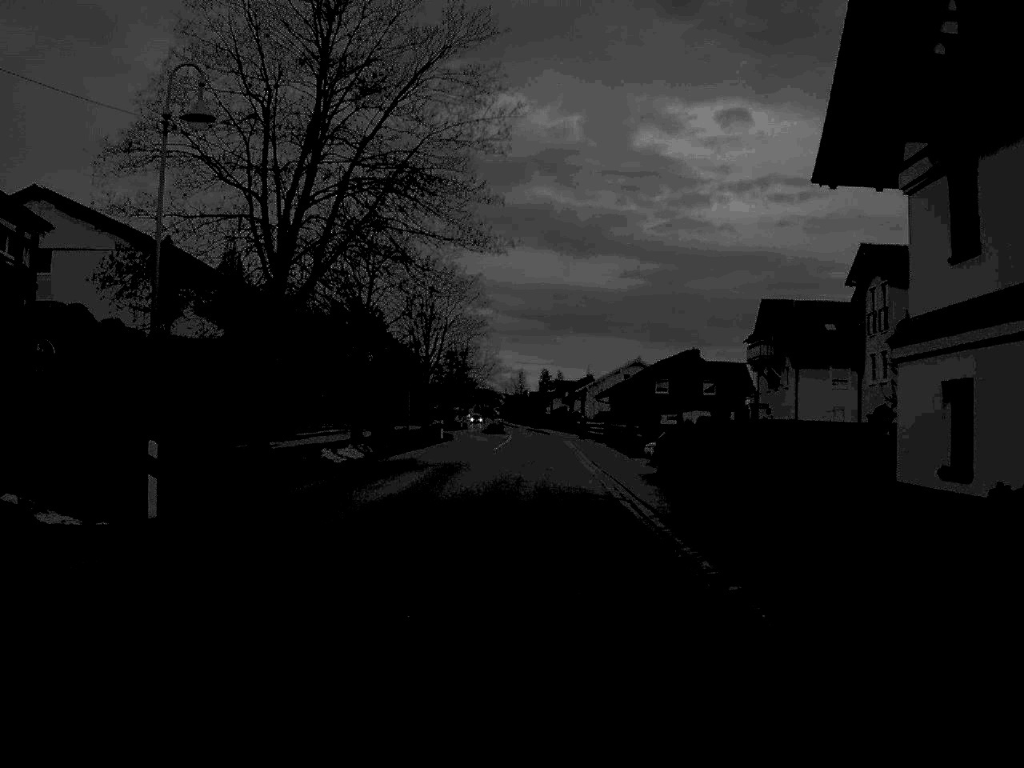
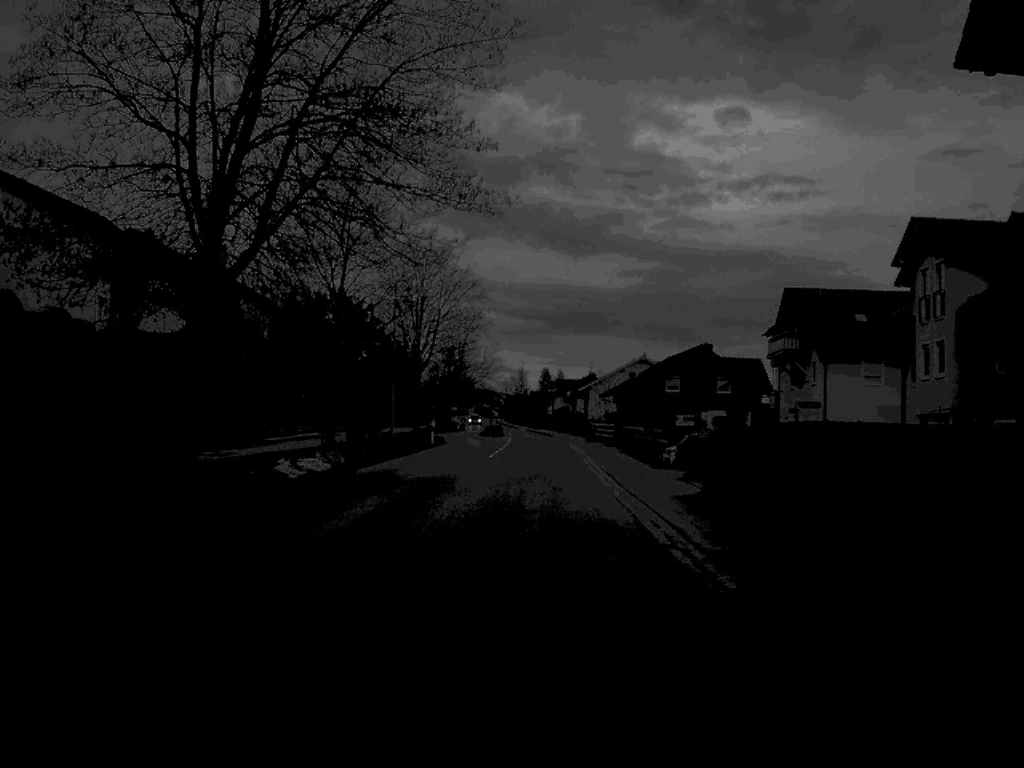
(0.0, +7.3) m; 0°
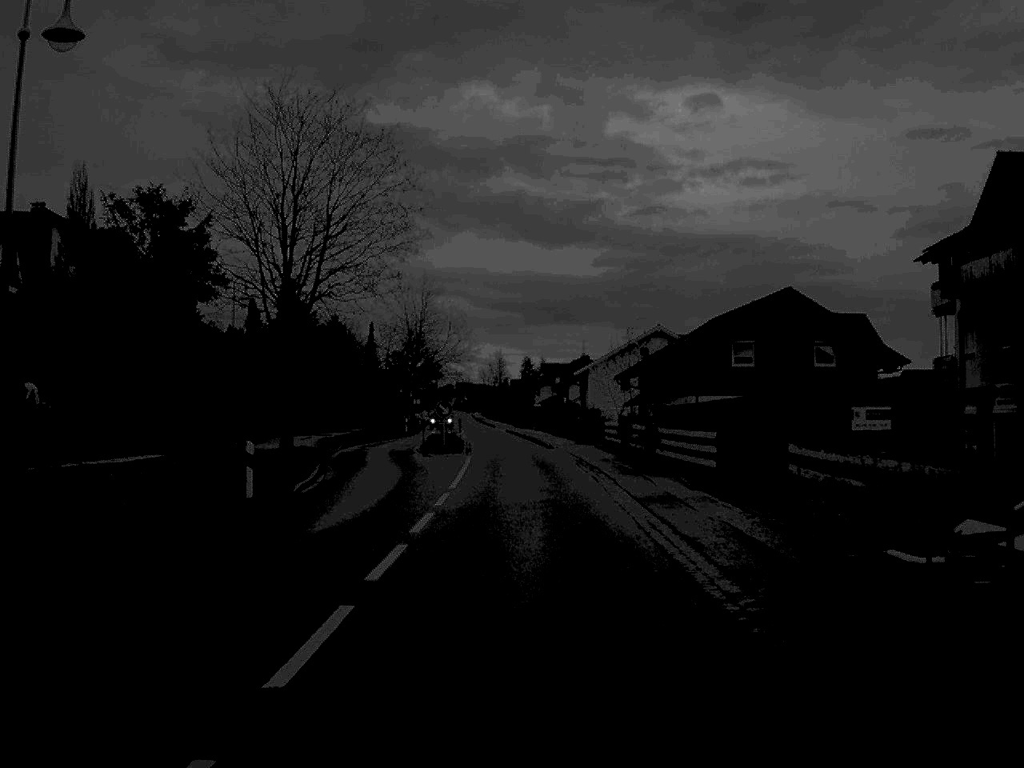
(+0.3, +37.7) m; +1°
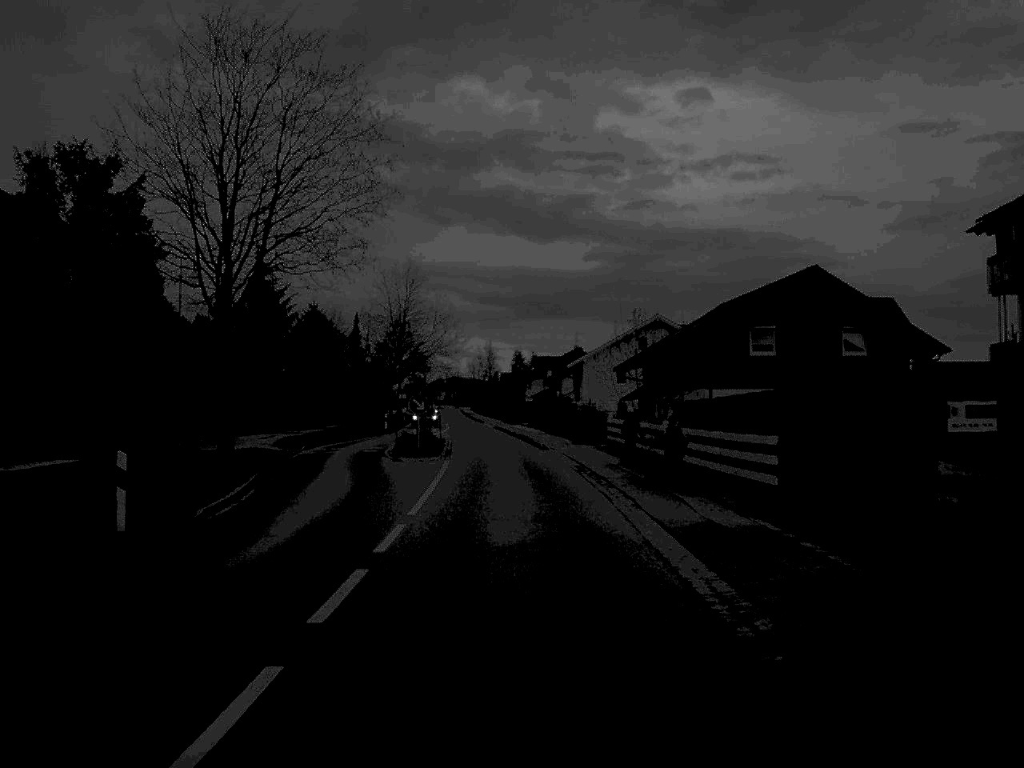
(0.0, +7.0) m; 0°
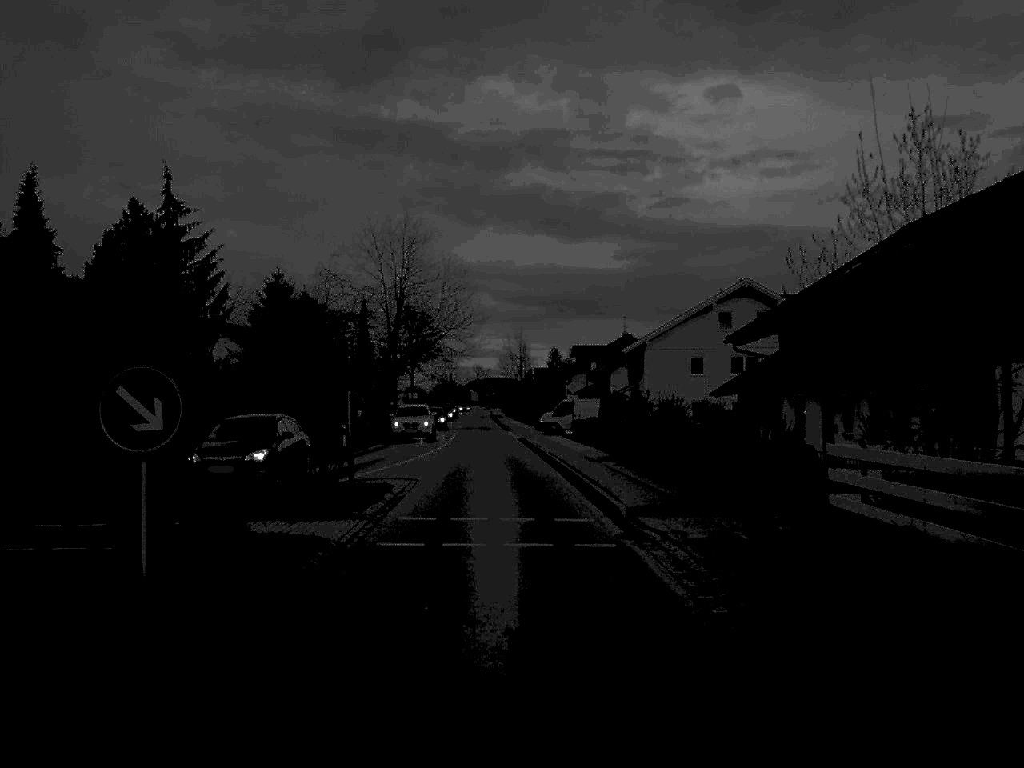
(-0.2, +29.4) m; -2°
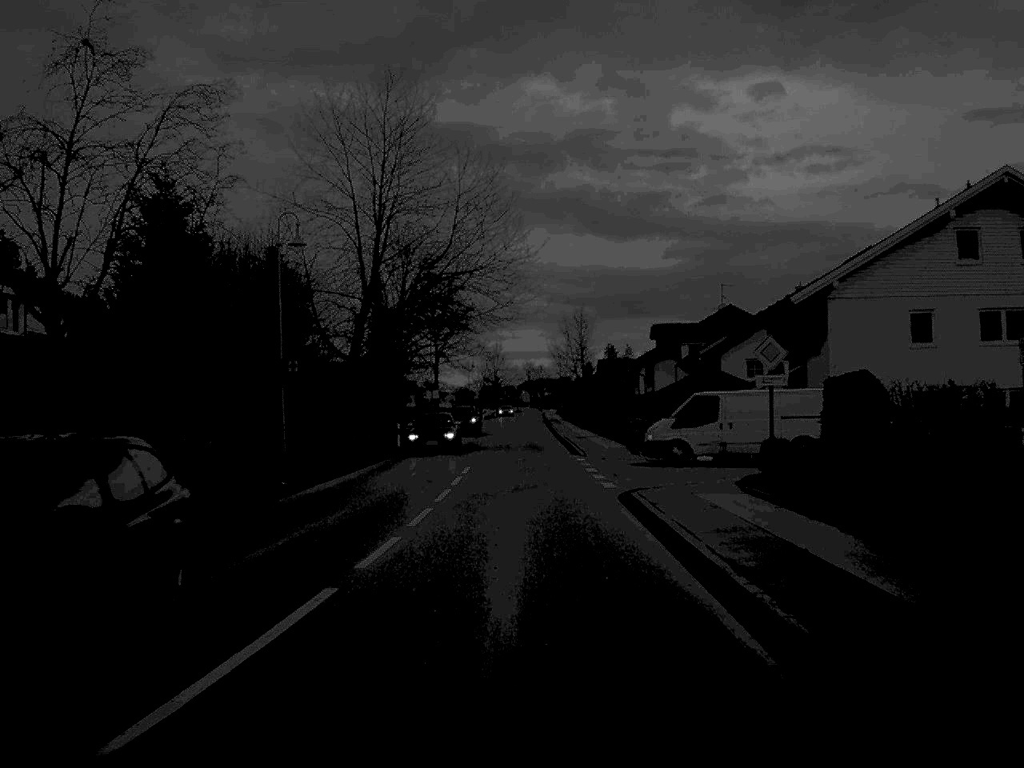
(-0.9, +36.8) m; -2°
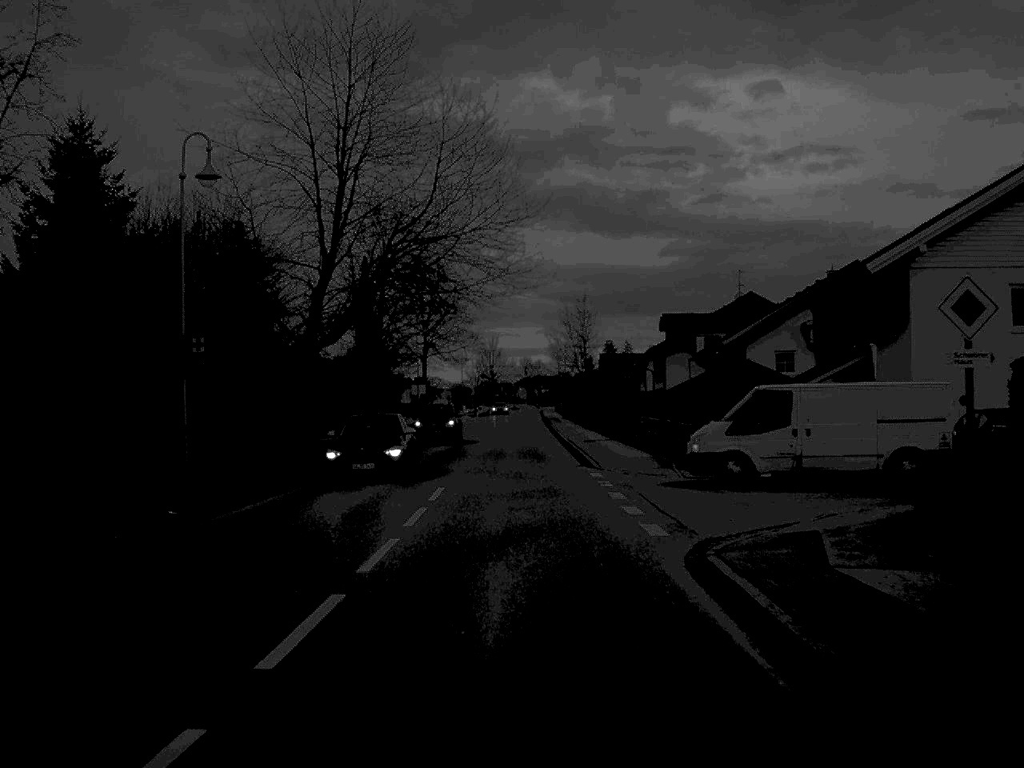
(0.0, +9.5) m; 0°
